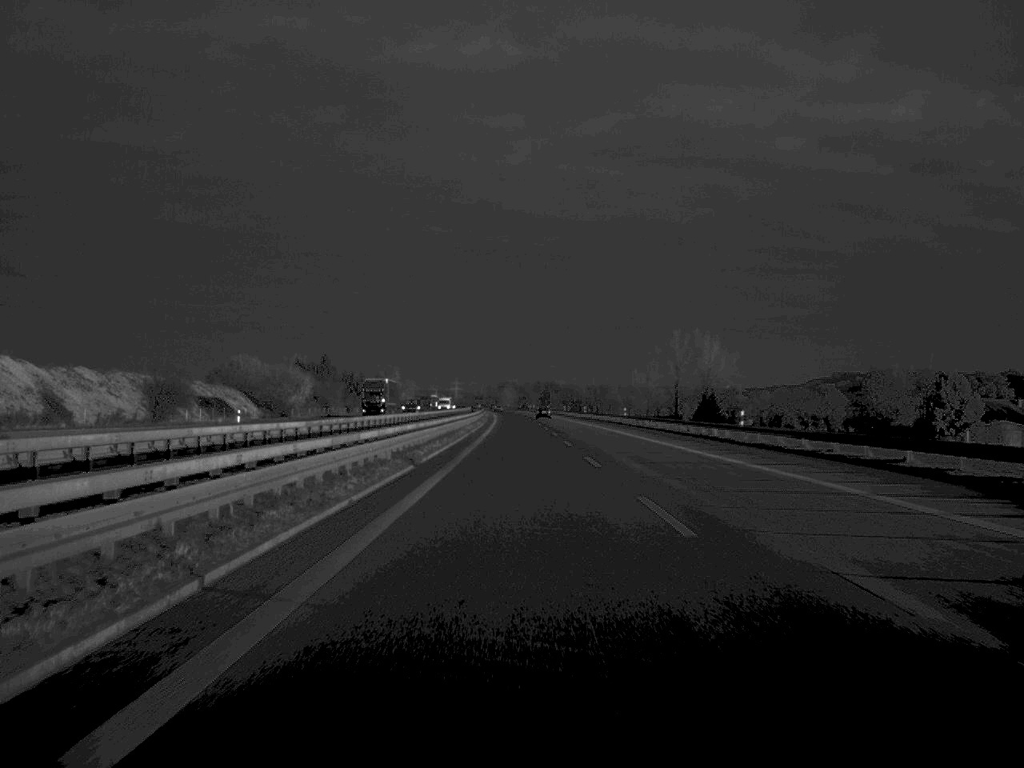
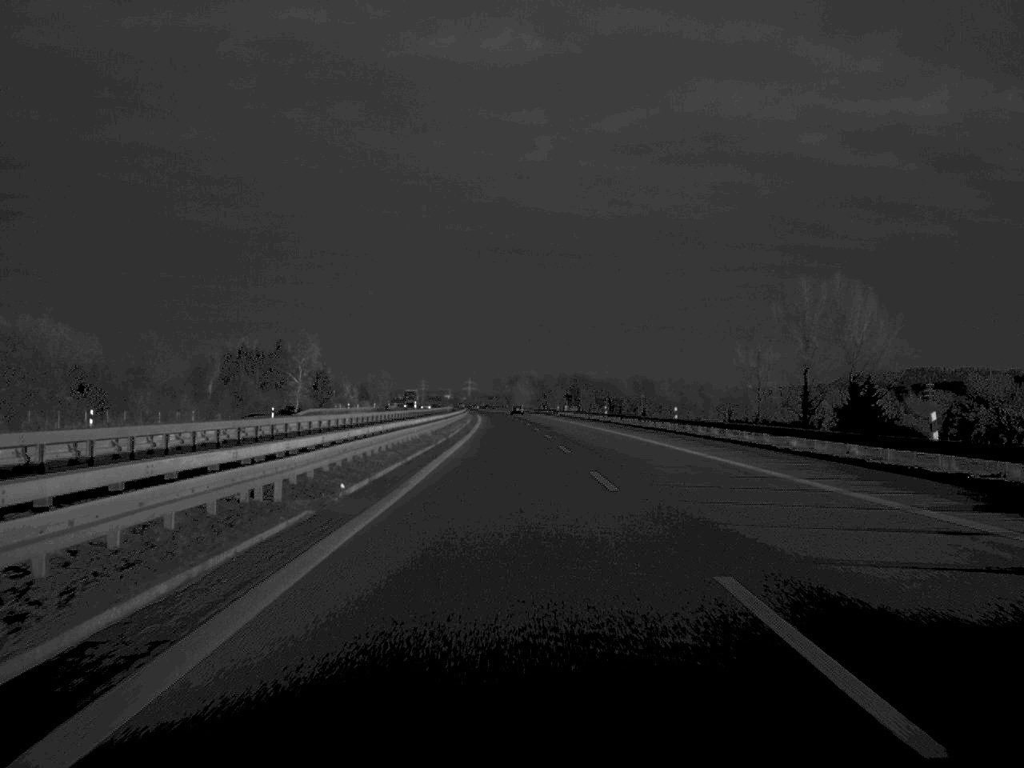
(-1.1, +134.3) m; -1°
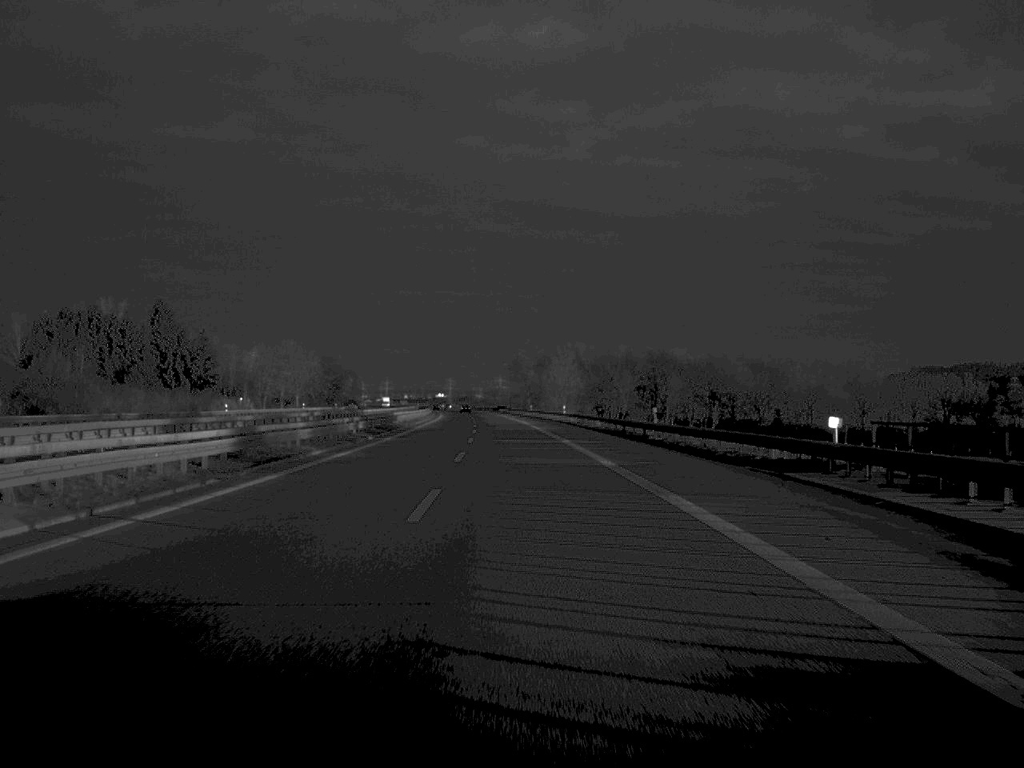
(-1.2, +166.3) m; -2°
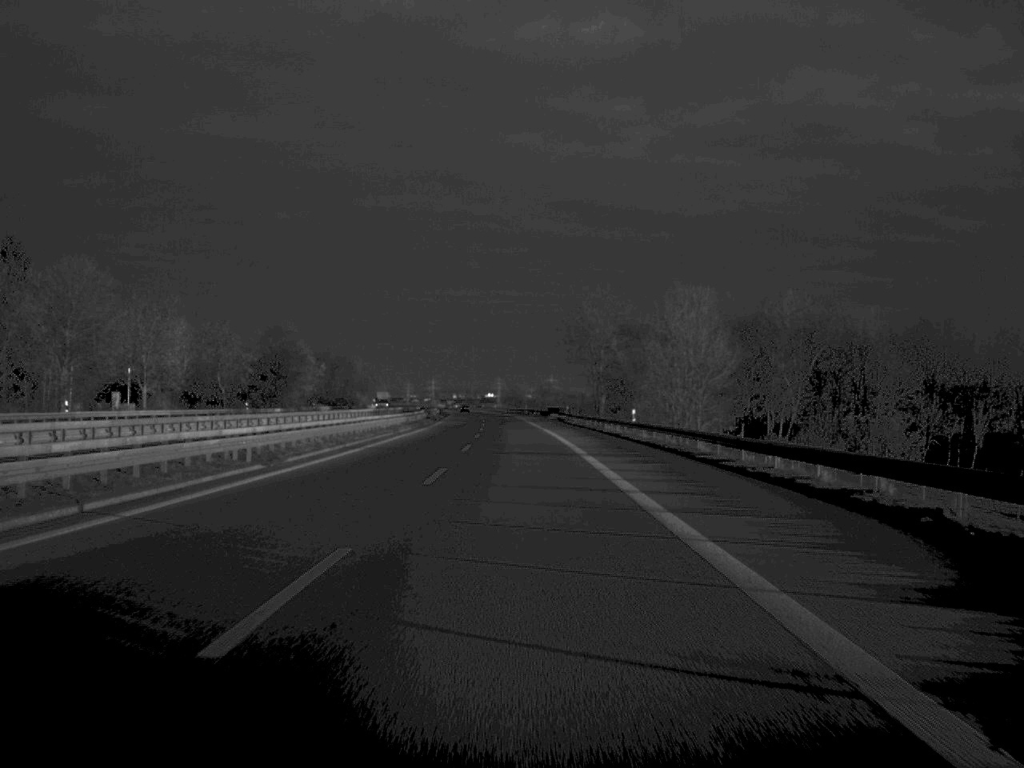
(-2.0, +98.3) m; -2°
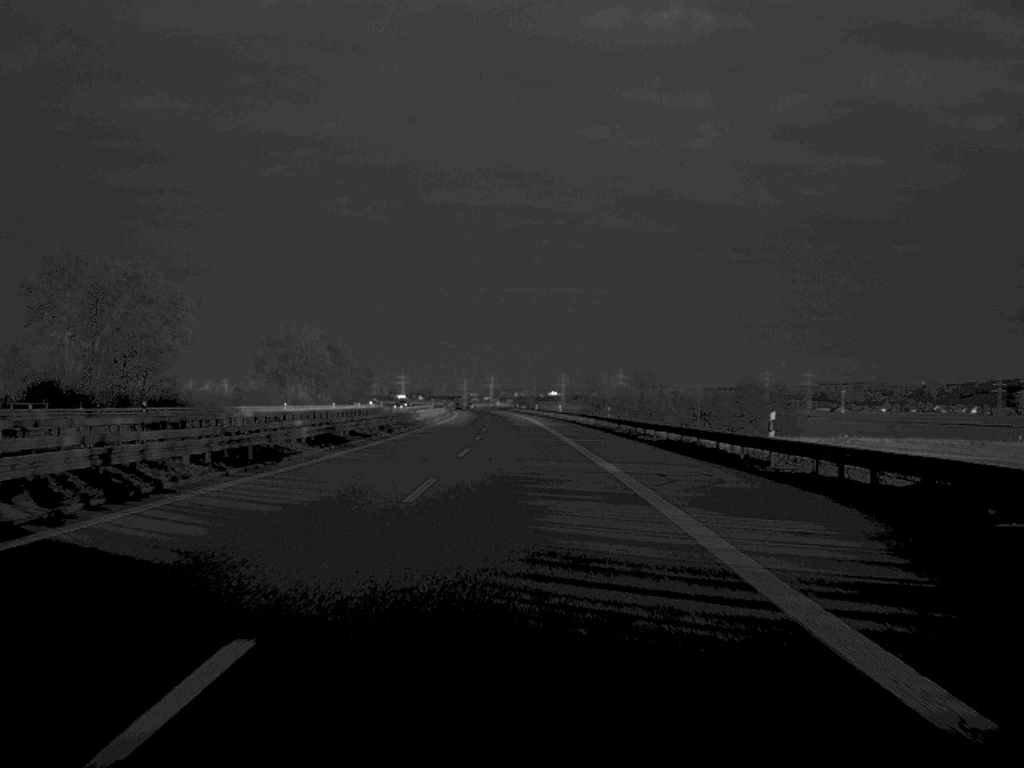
(-4.2, +166.2) m; -3°
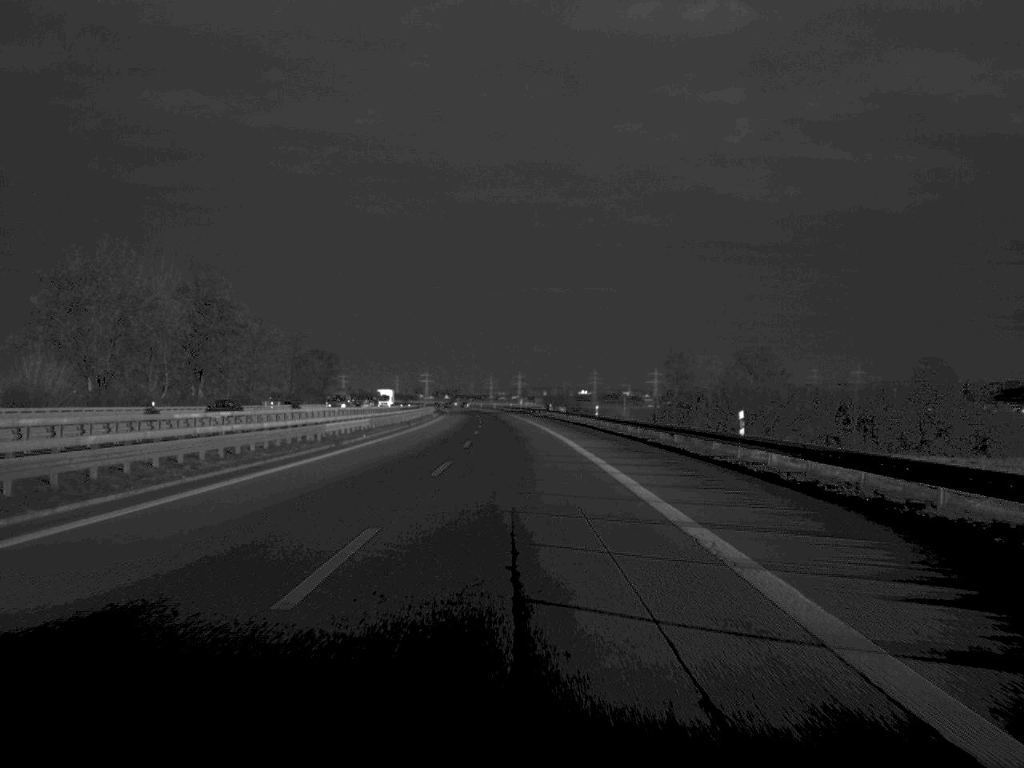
(-1.2, +99.8) m; -1°
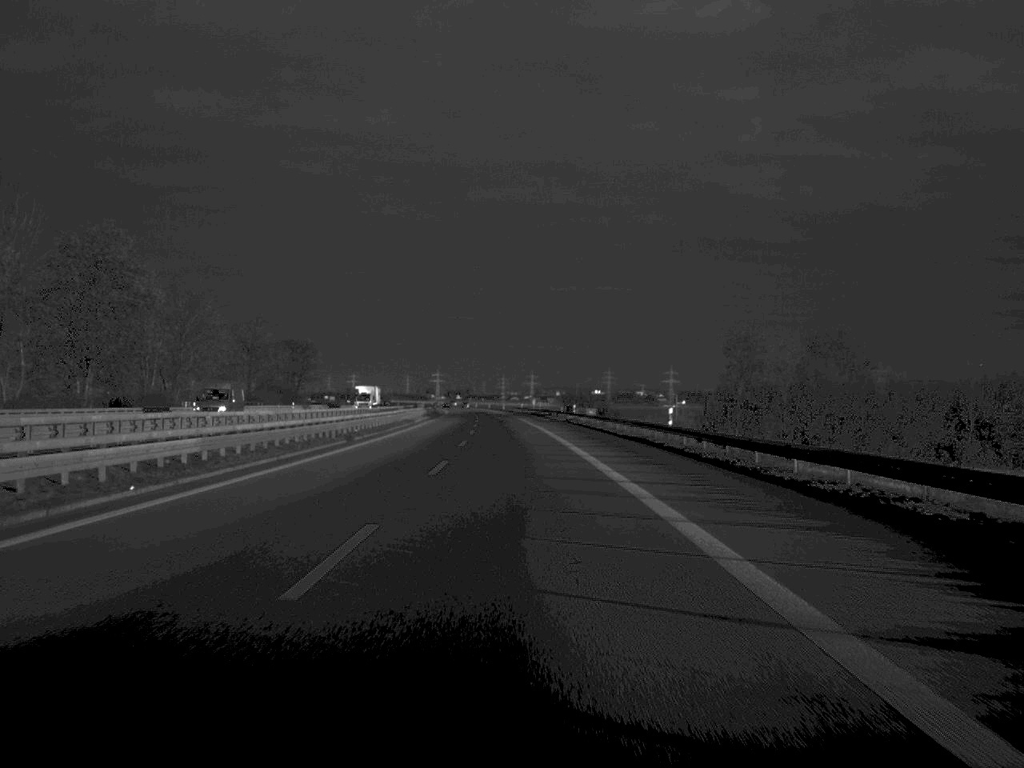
(-0.2, +34.8) m; -1°
